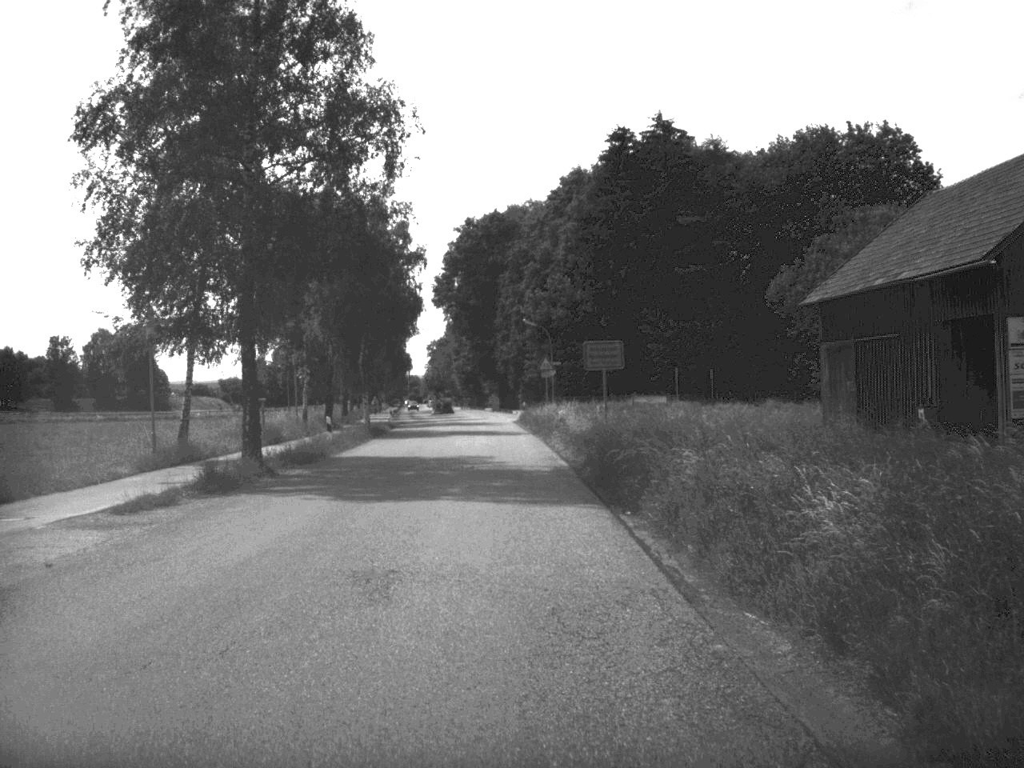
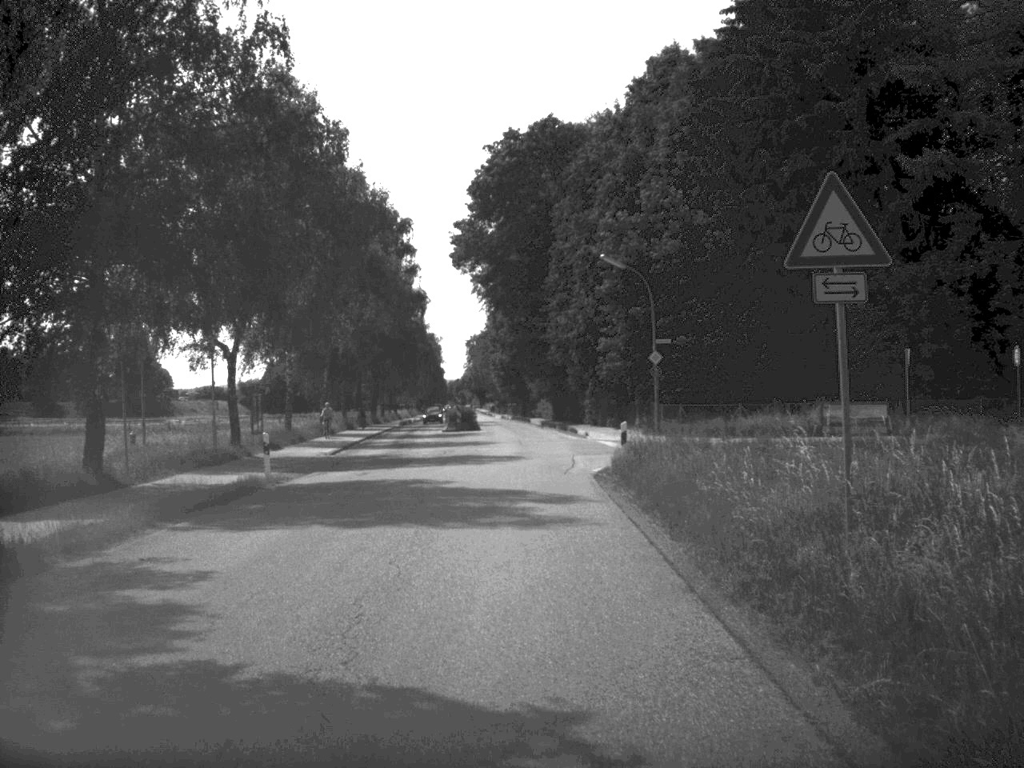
(-1.1, +46.0) m; -2°
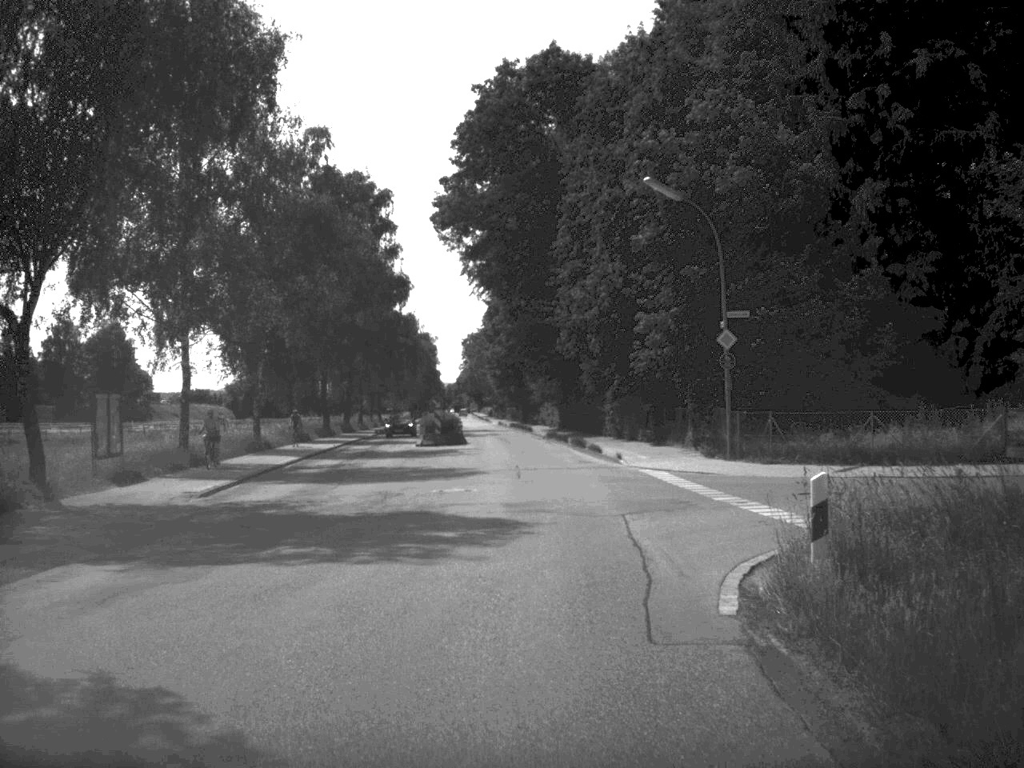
(0.0, +18.0) m; 0°
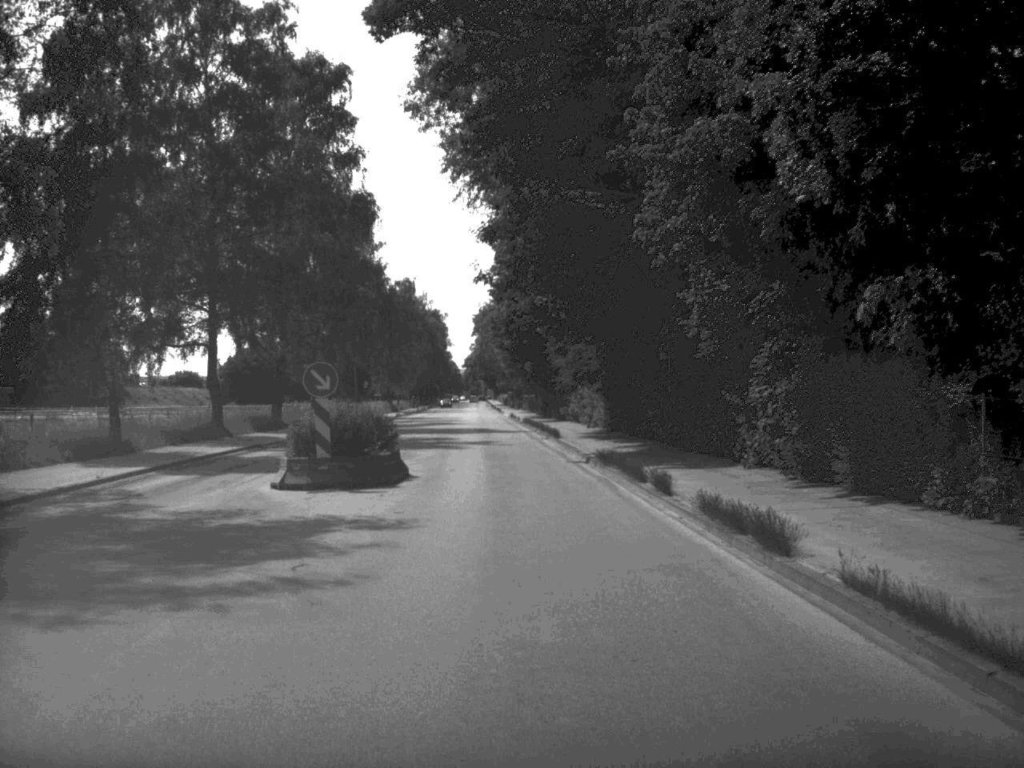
(-0.1, +33.7) m; -1°
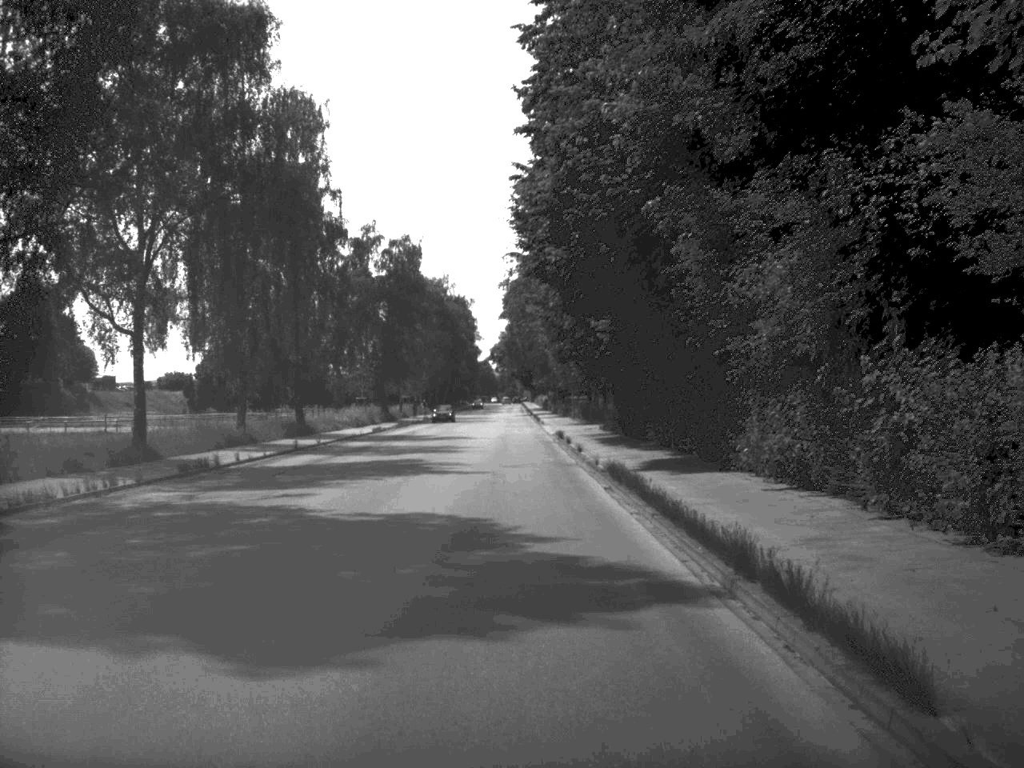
(-0.9, +43.2) m; -2°
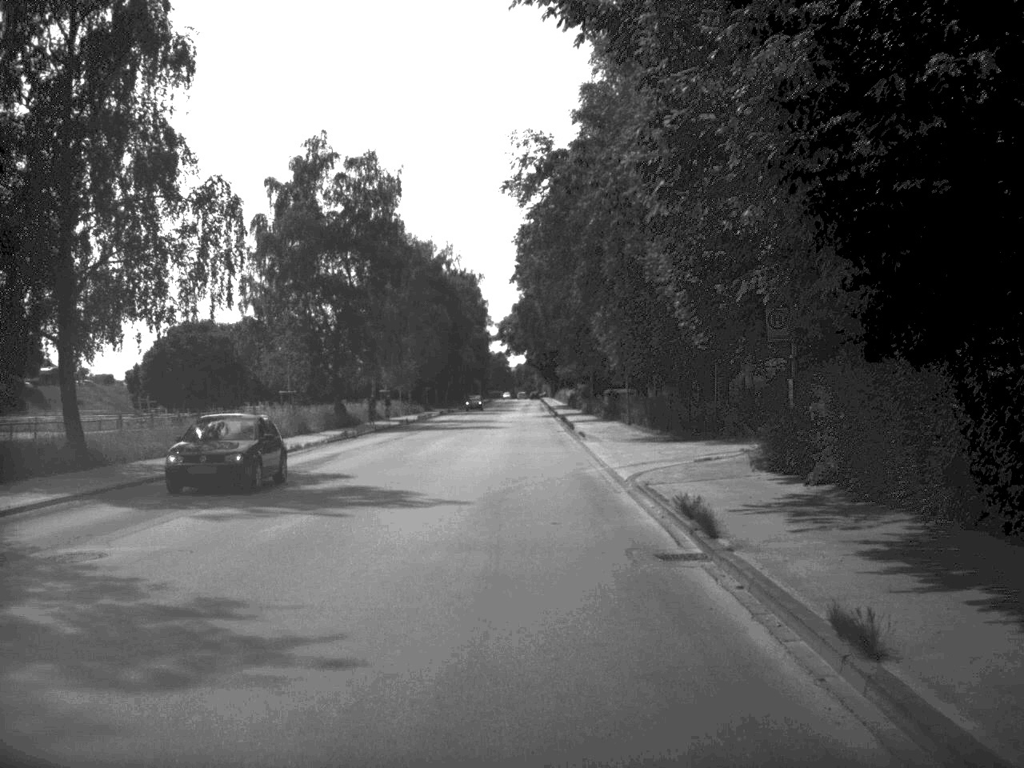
(-0.4, +35.9) m; -1°
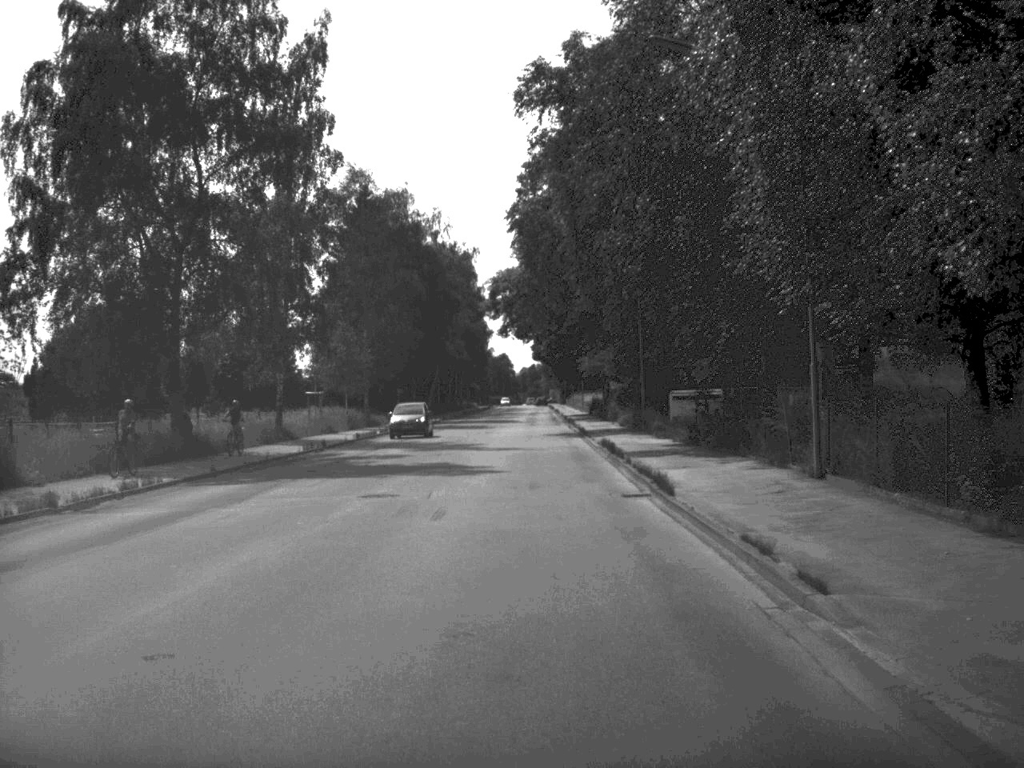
(-0.1, +35.8) m; 0°
